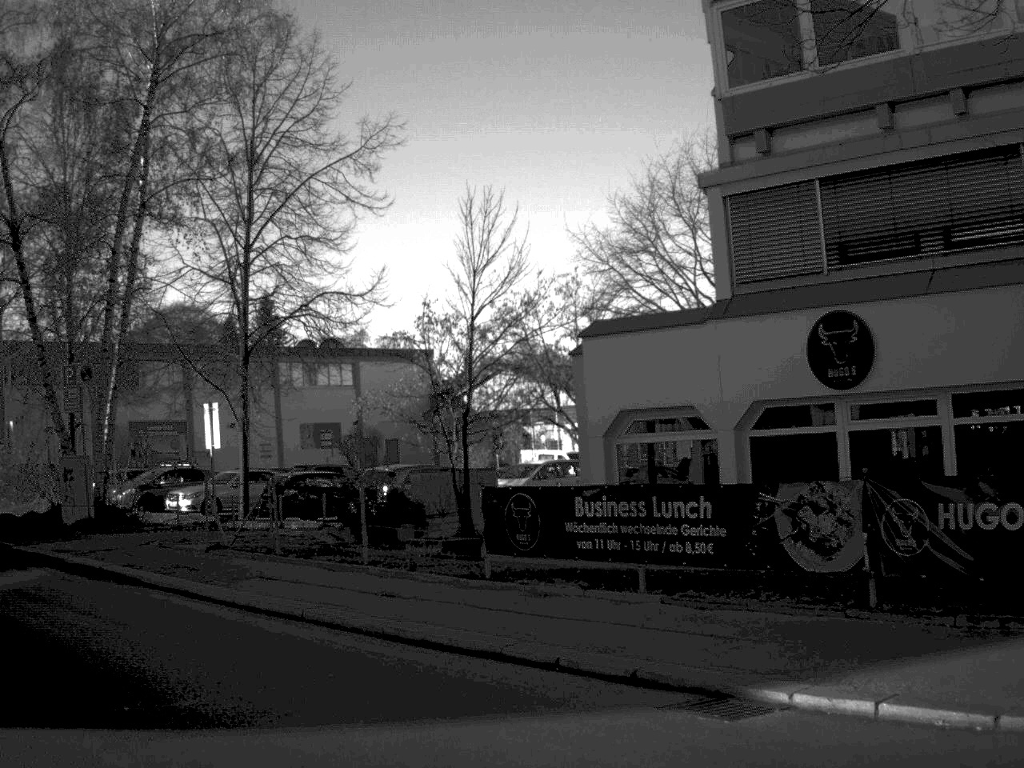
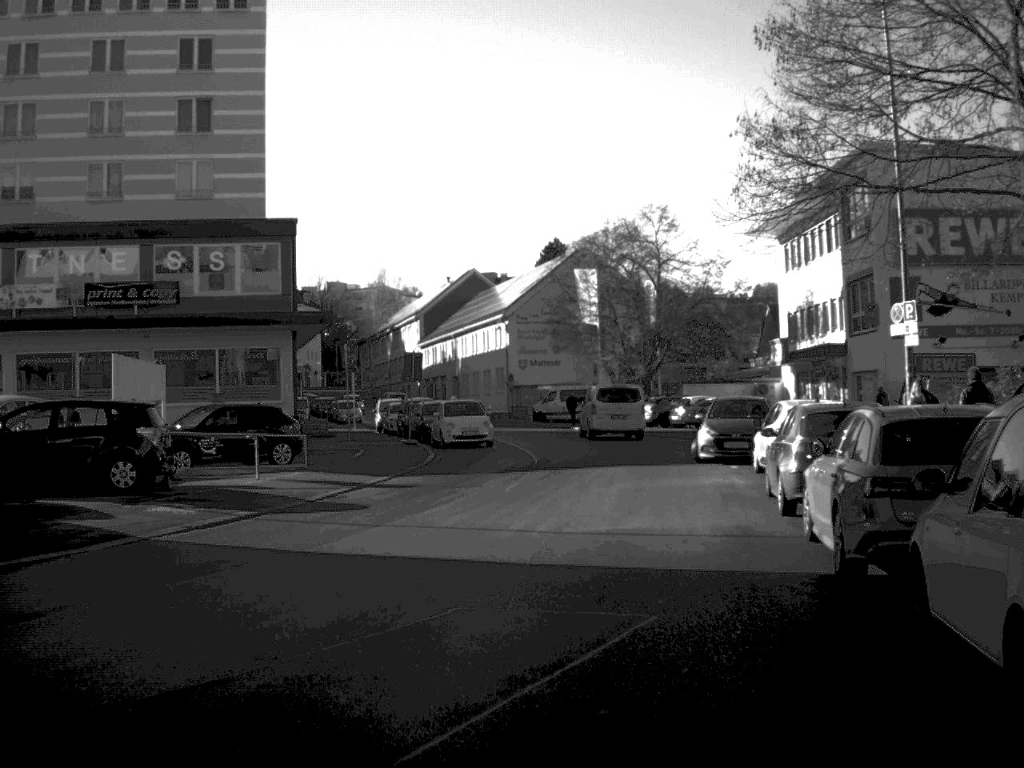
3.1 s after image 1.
(-9.1, +17.3) m; -43°
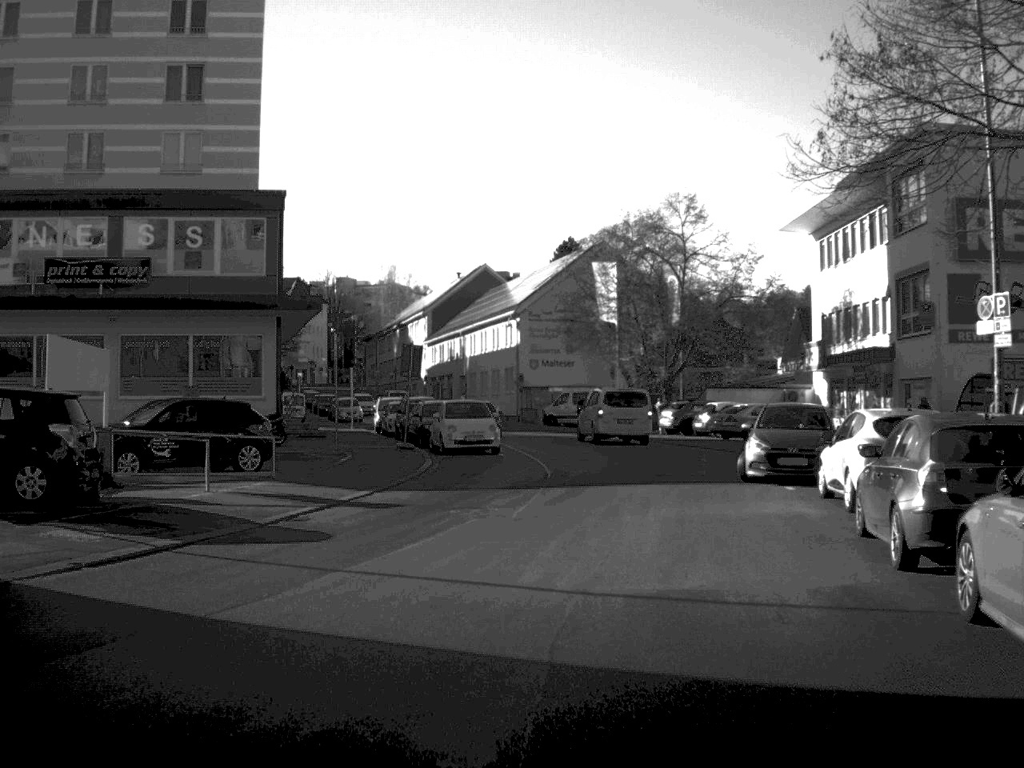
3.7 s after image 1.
(0.0, +4.7) m; 0°
